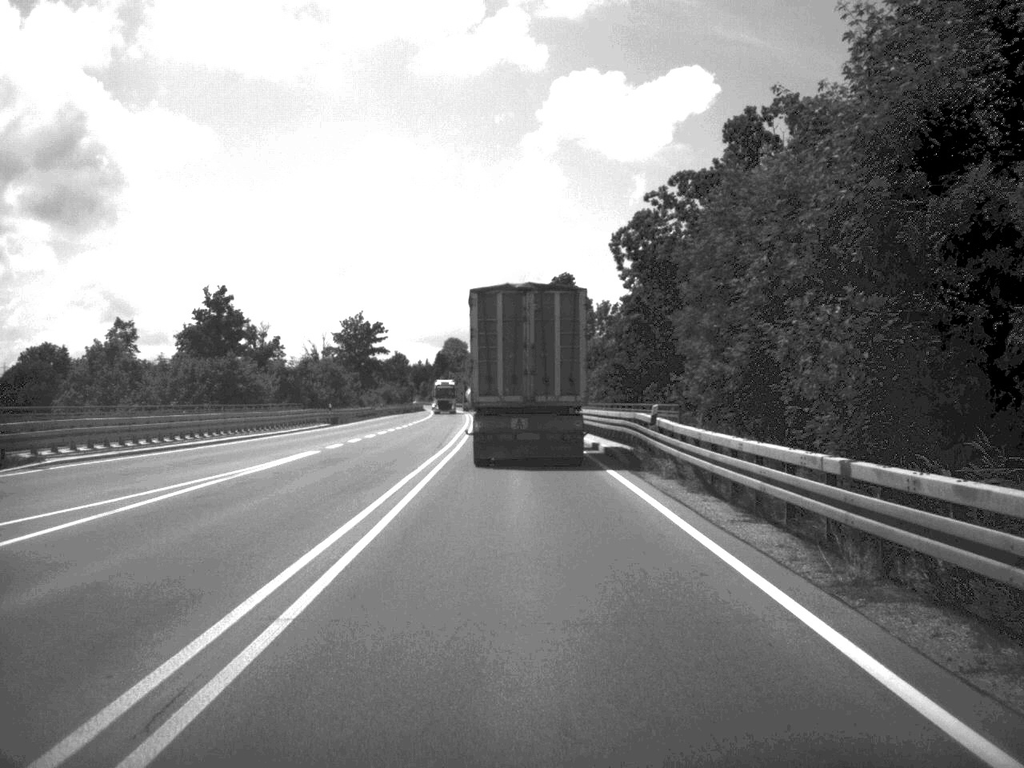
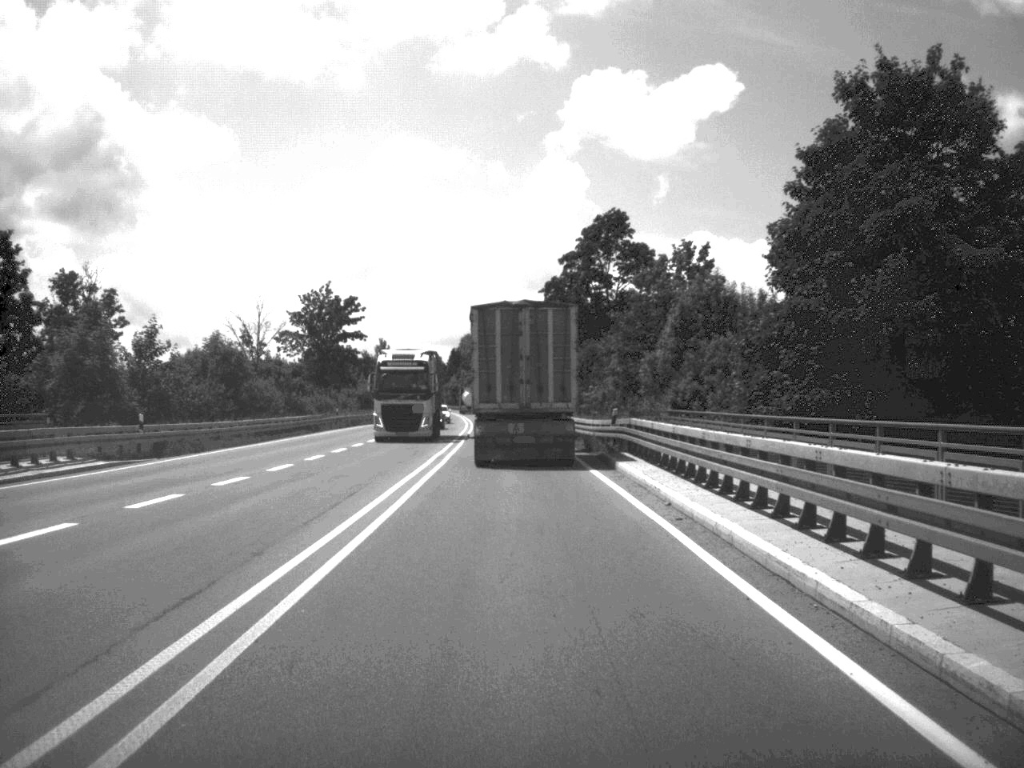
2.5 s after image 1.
(-0.5, +45.0) m; -1°
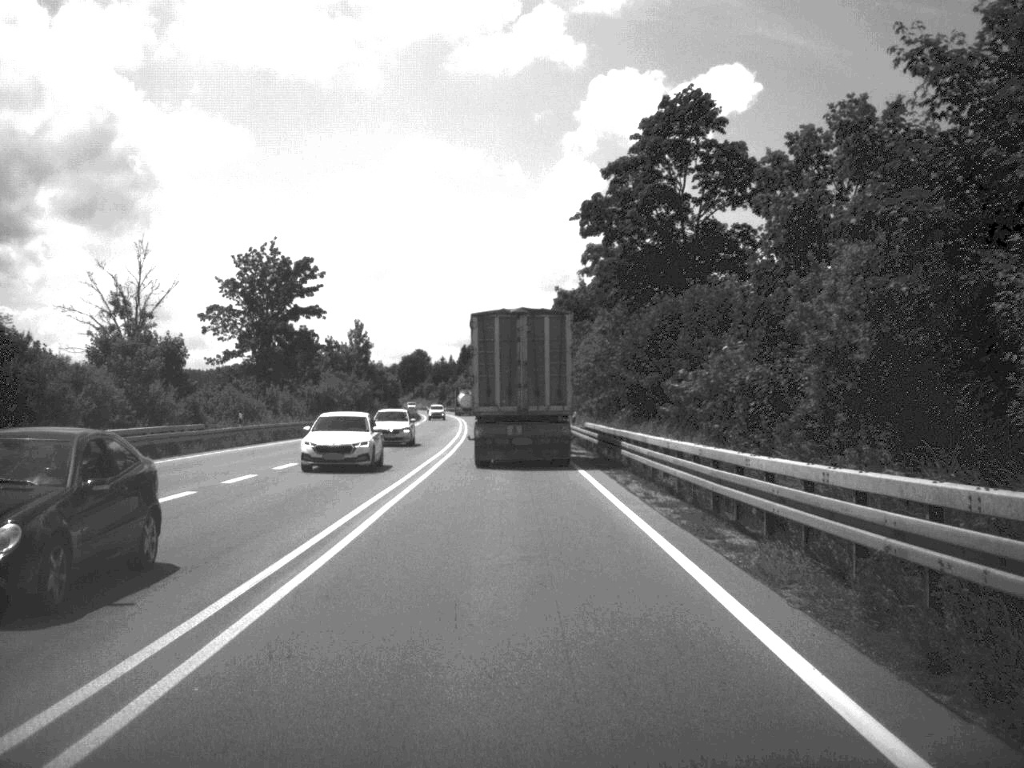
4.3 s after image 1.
(-0.2, +34.1) m; -1°
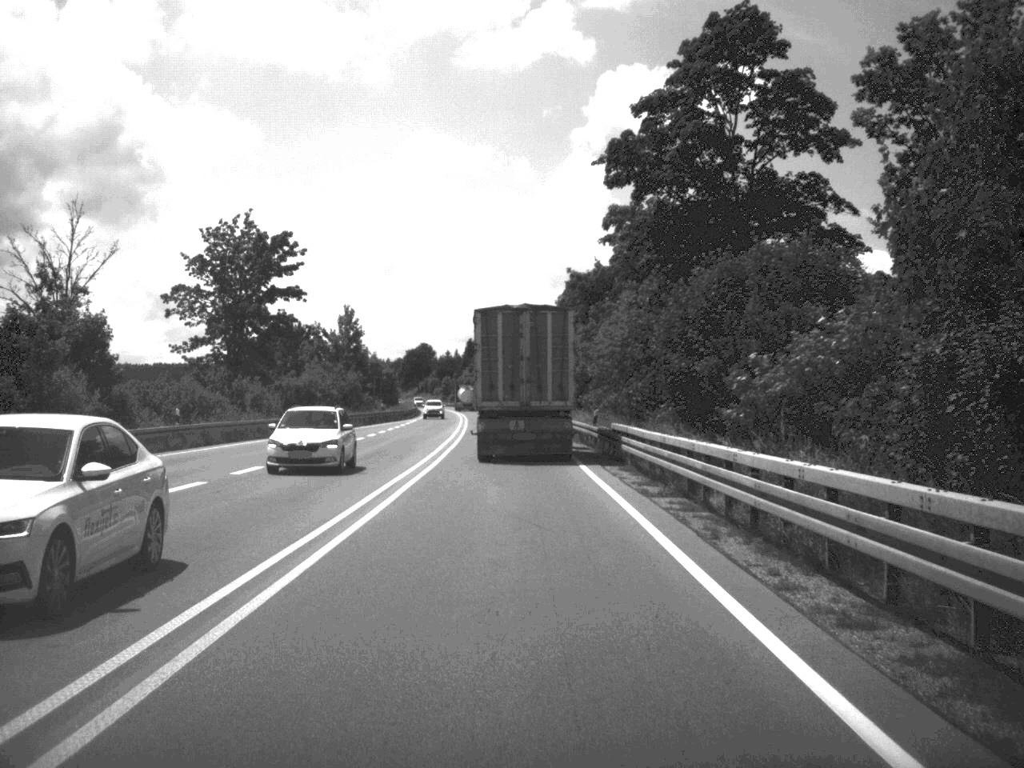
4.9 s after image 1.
(0.0, +11.0) m; 0°
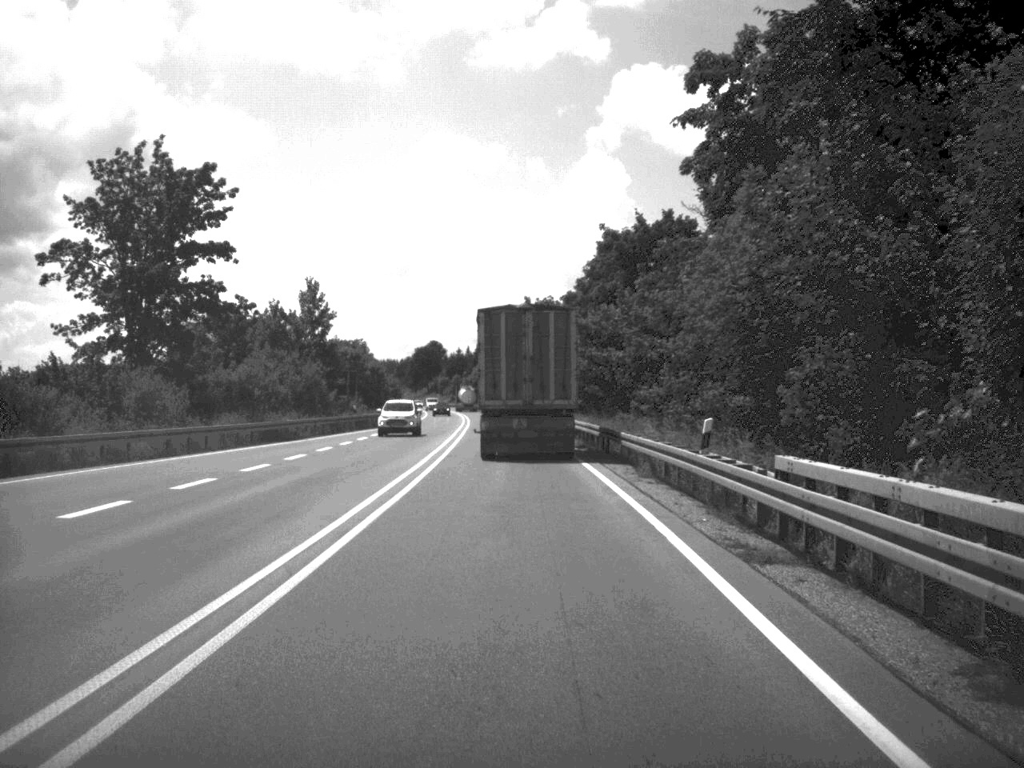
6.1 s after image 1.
(-0.2, +22.8) m; -1°
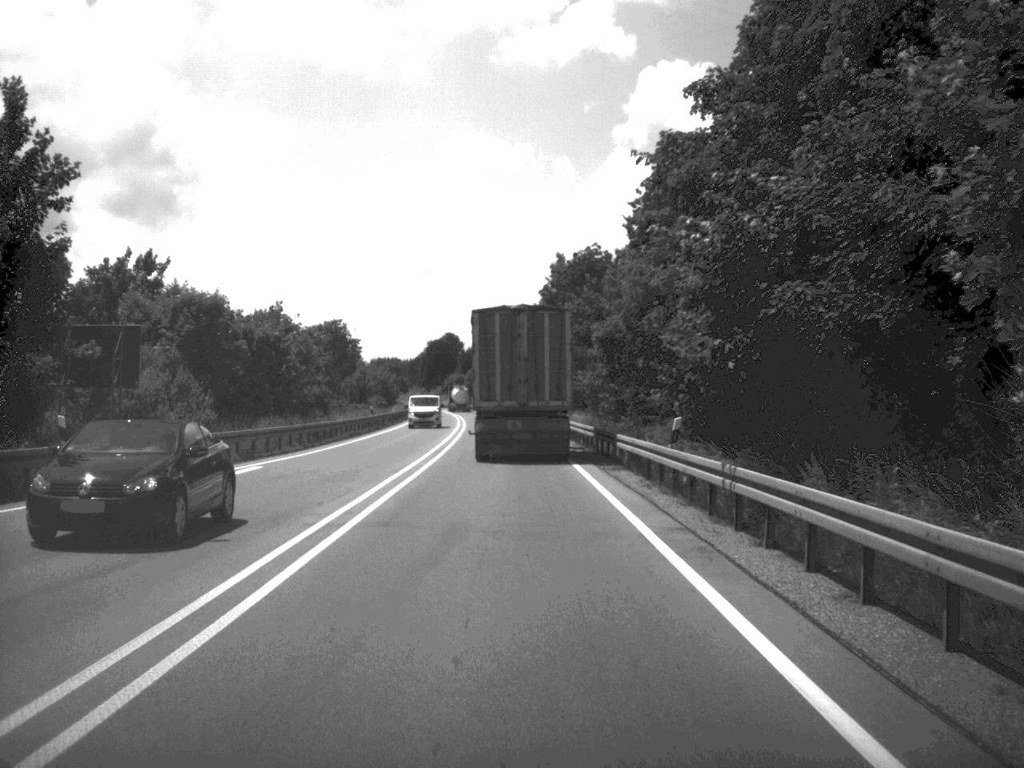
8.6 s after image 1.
(-0.6, +48.0) m; -1°
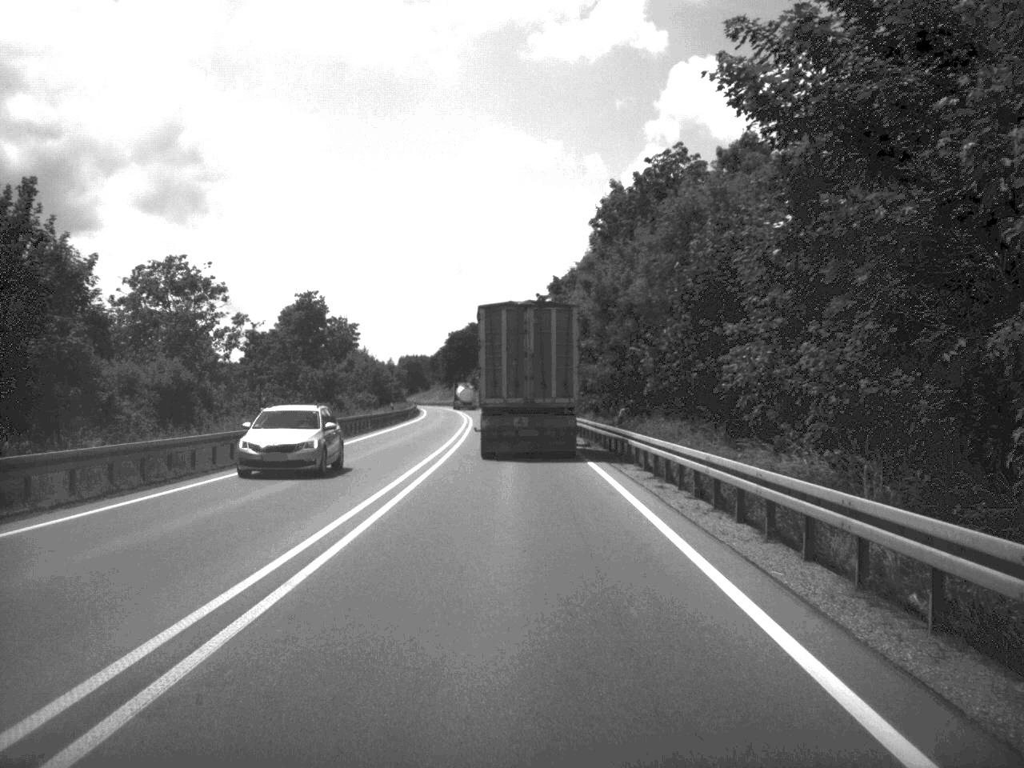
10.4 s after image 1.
(-0.5, +36.9) m; -2°
